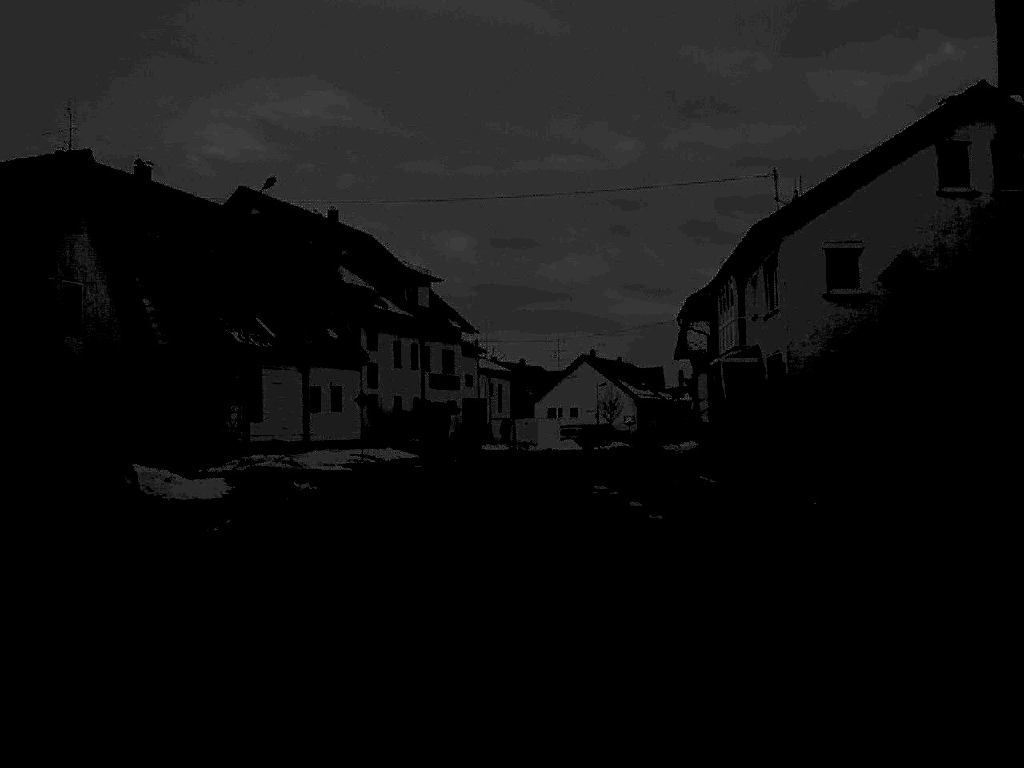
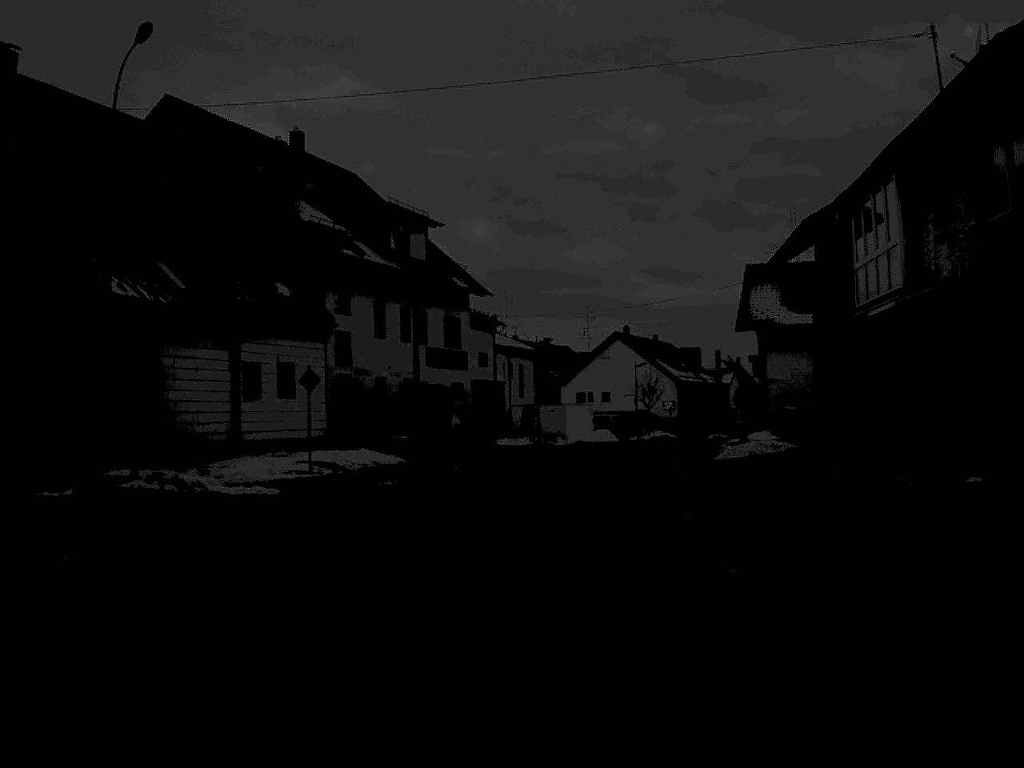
(-0.2, +15.5) m; -1°
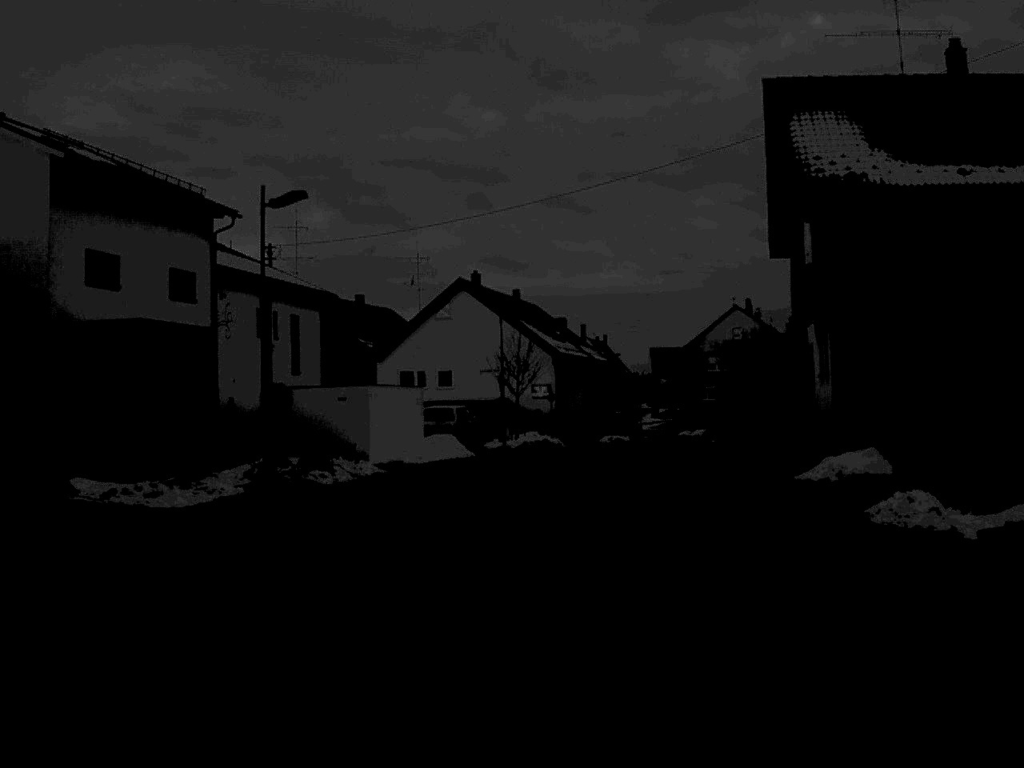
(+2.1, +39.5) m; +8°
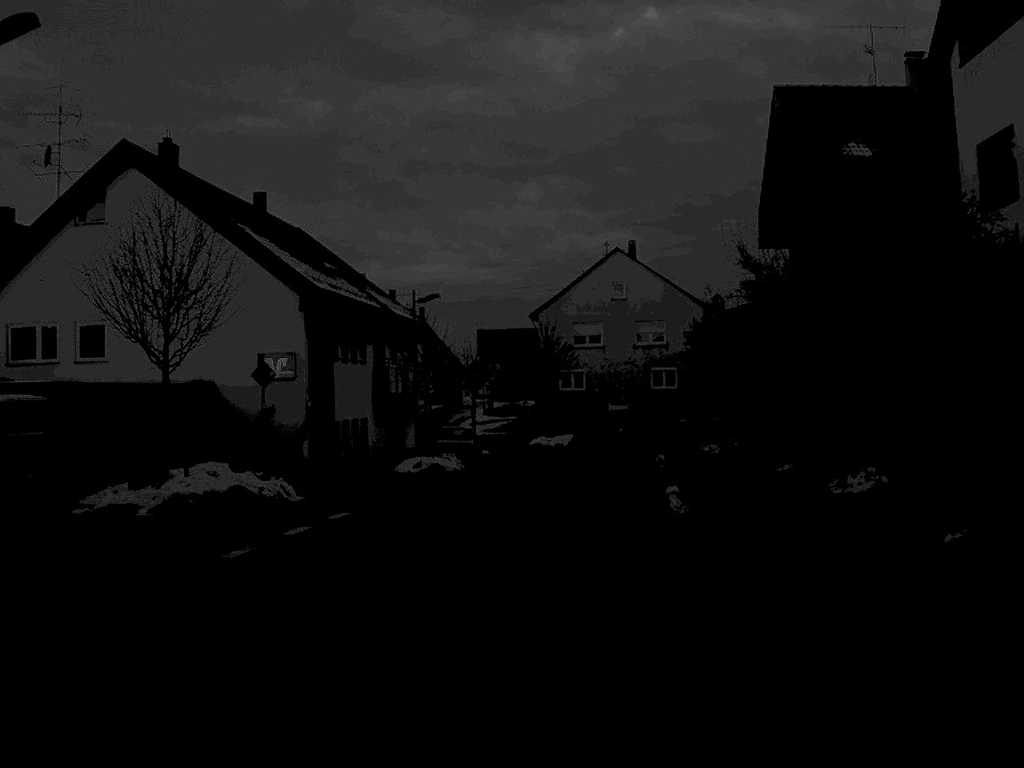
(+2.7, +37.8) m; +8°
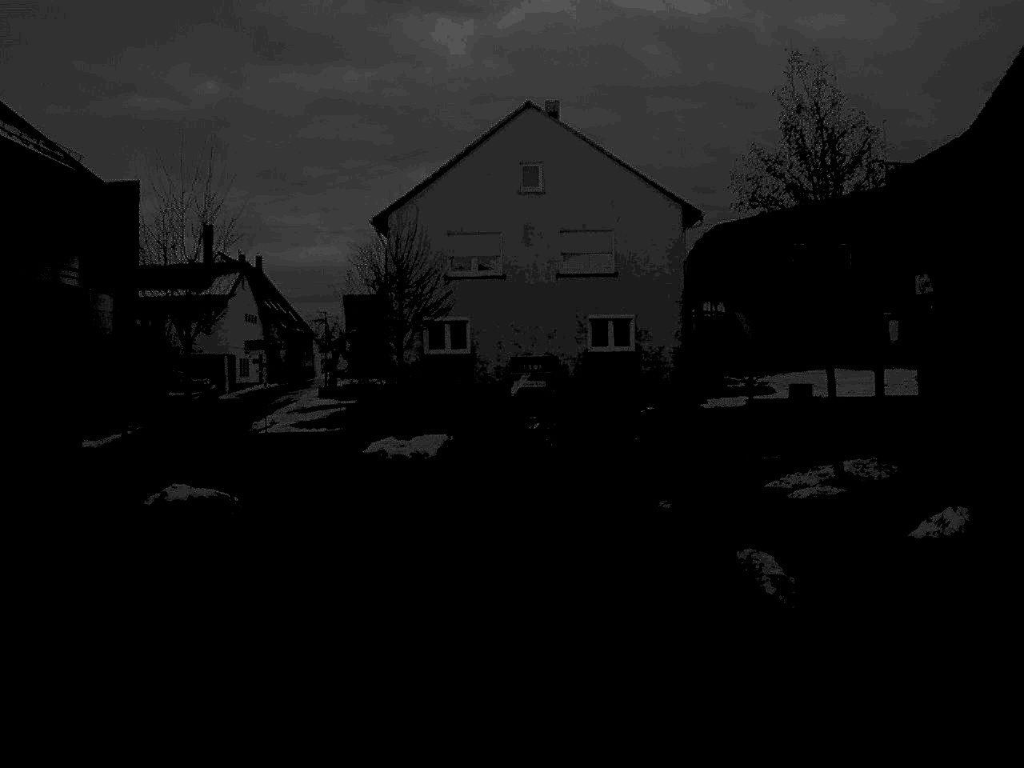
(+1.5, +32.1) m; +5°
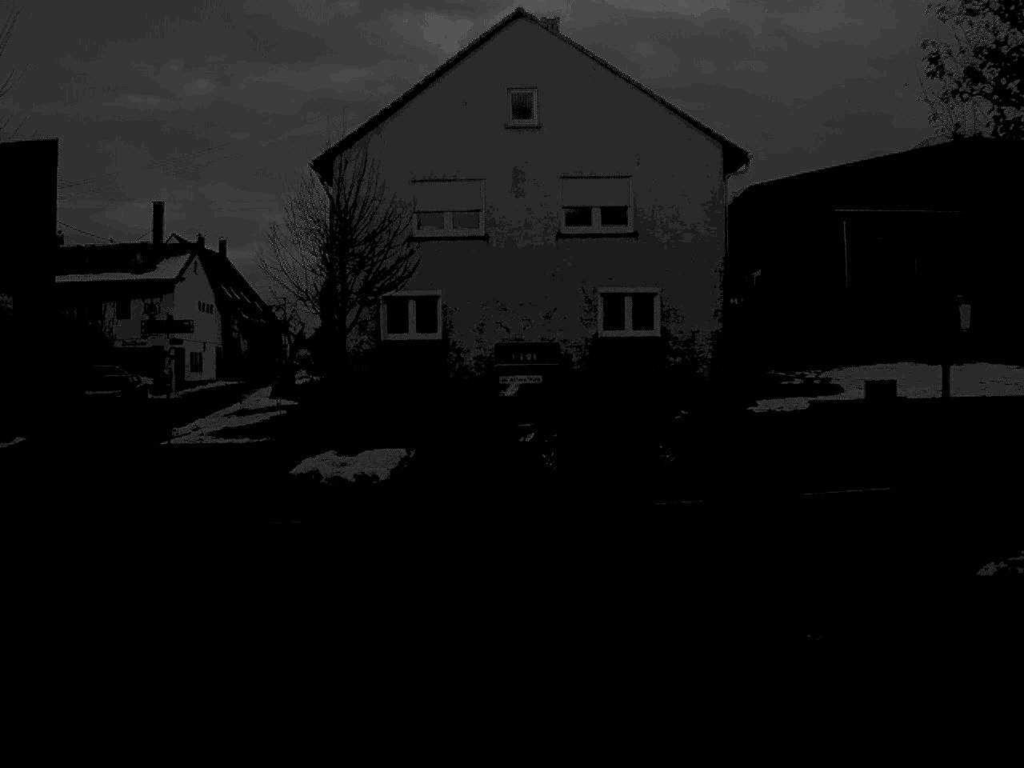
(0.0, +10.1) m; 0°
